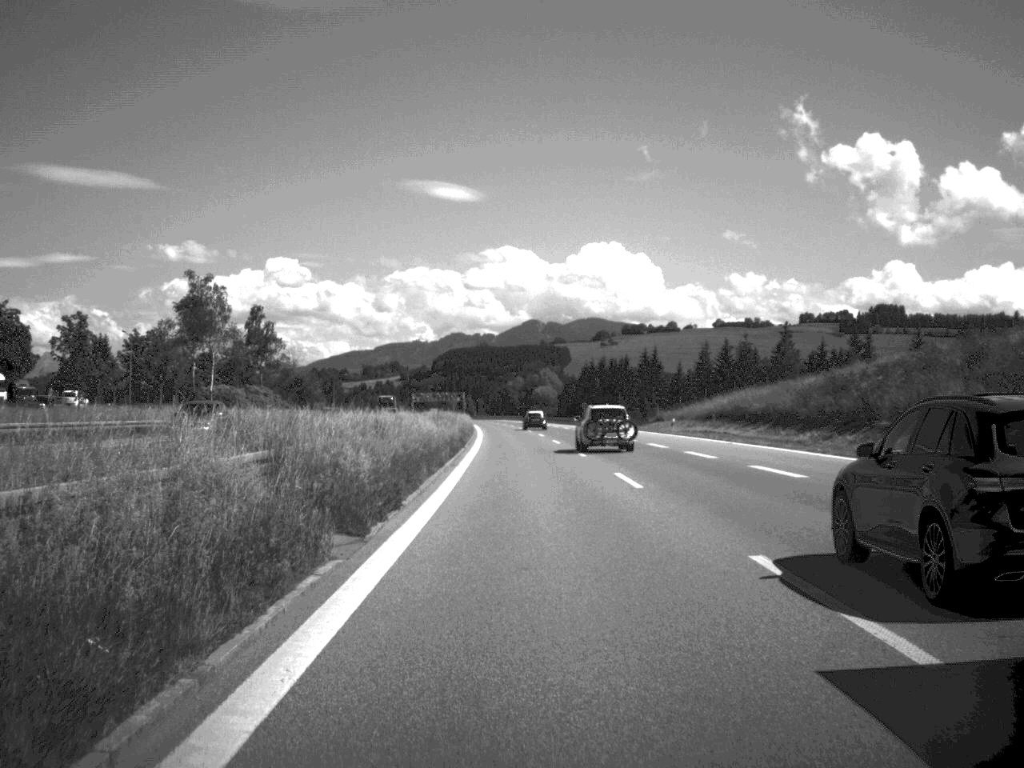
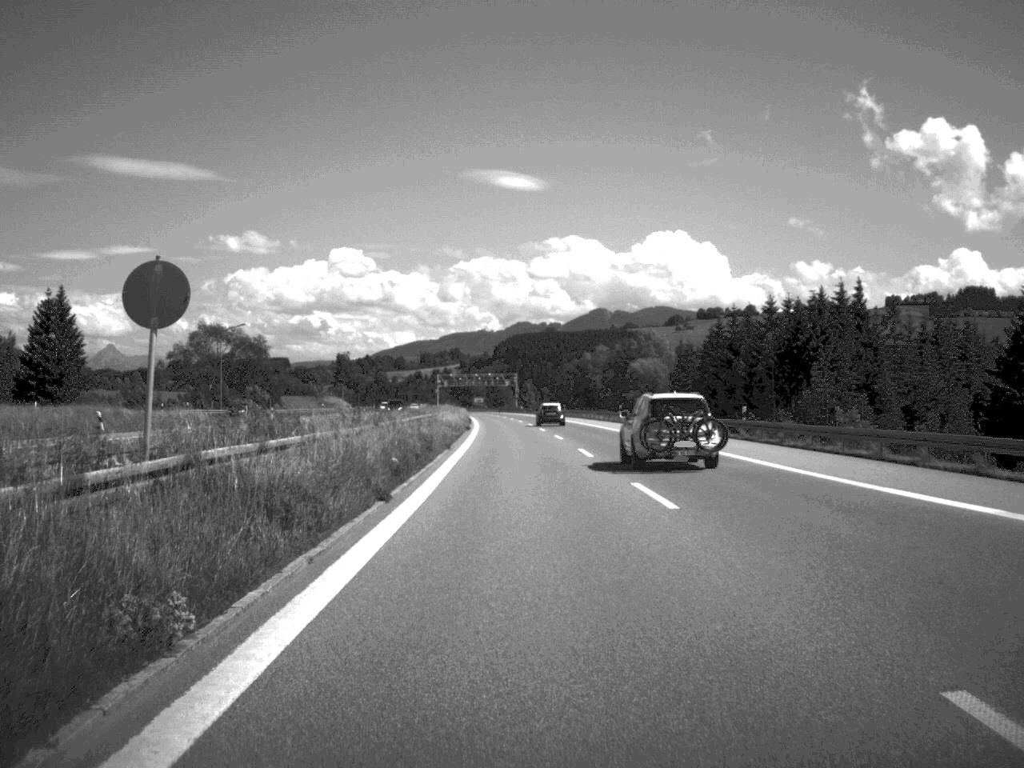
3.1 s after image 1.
(-3.7, +130.1) m; -3°
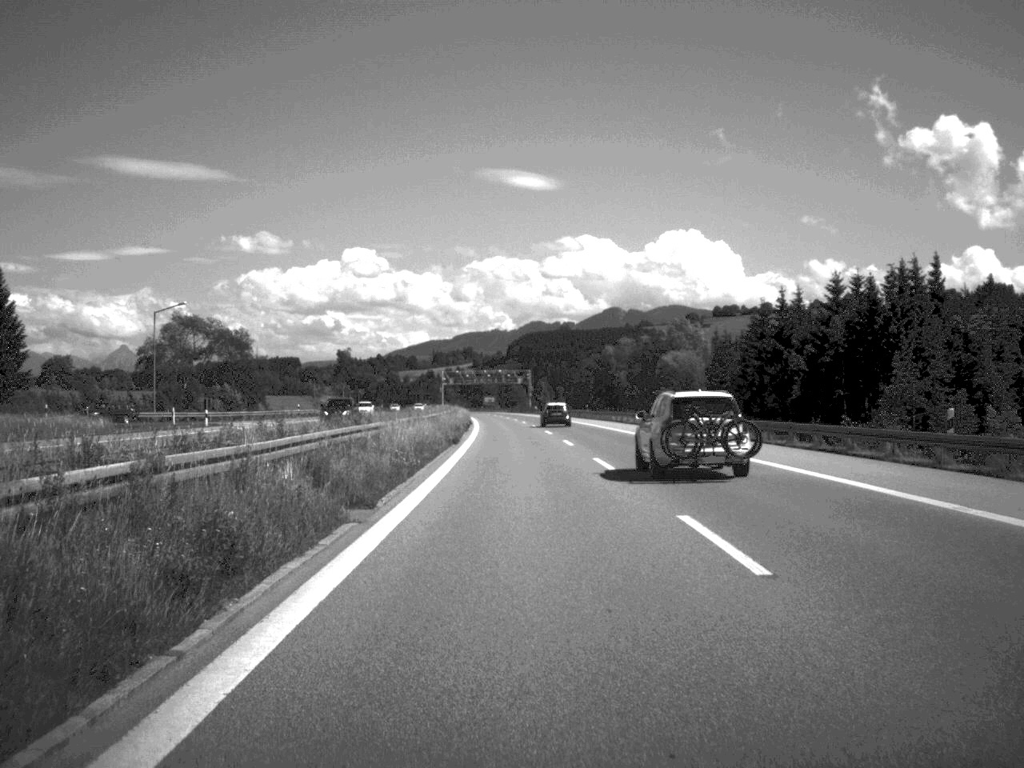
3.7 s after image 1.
(-0.1, +24.8) m; -1°
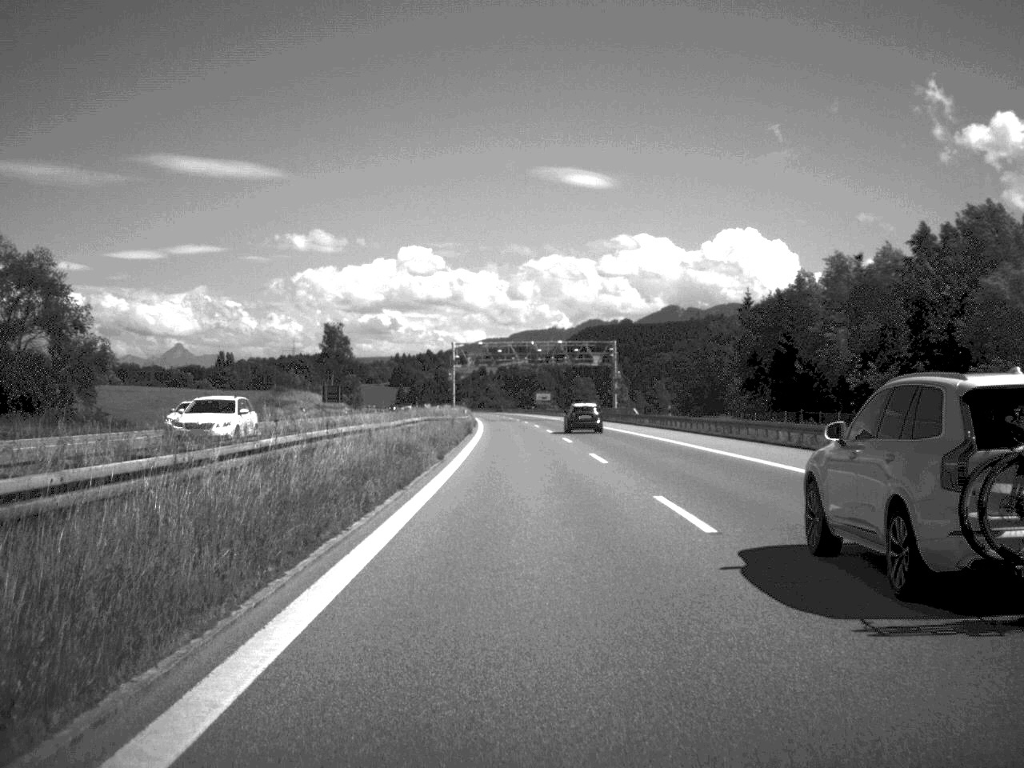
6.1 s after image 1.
(-2.5, +102.1) m; -3°
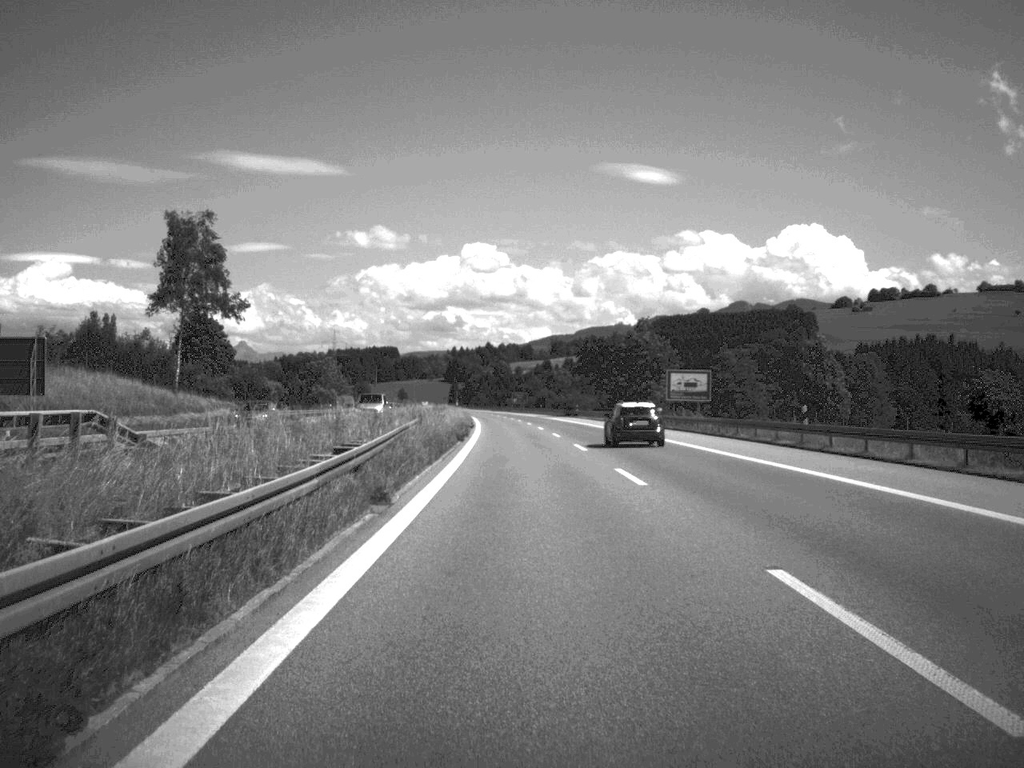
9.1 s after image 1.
(-3.8, +132.5) m; -3°
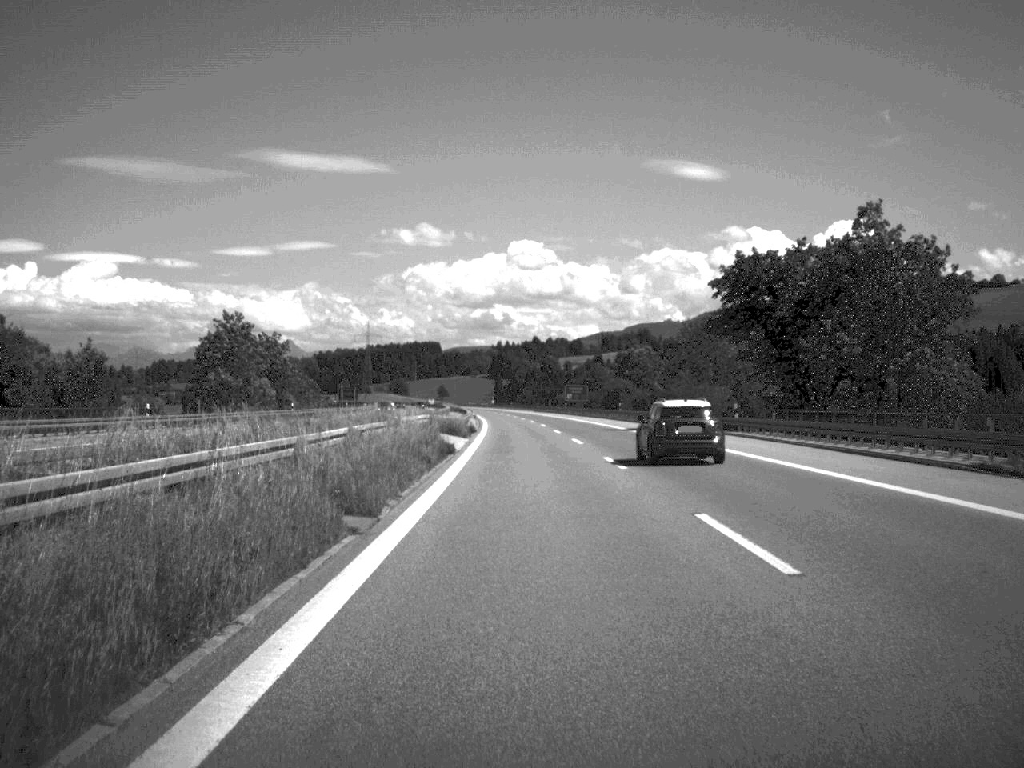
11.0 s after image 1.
(-1.7, +82.8) m; -2°
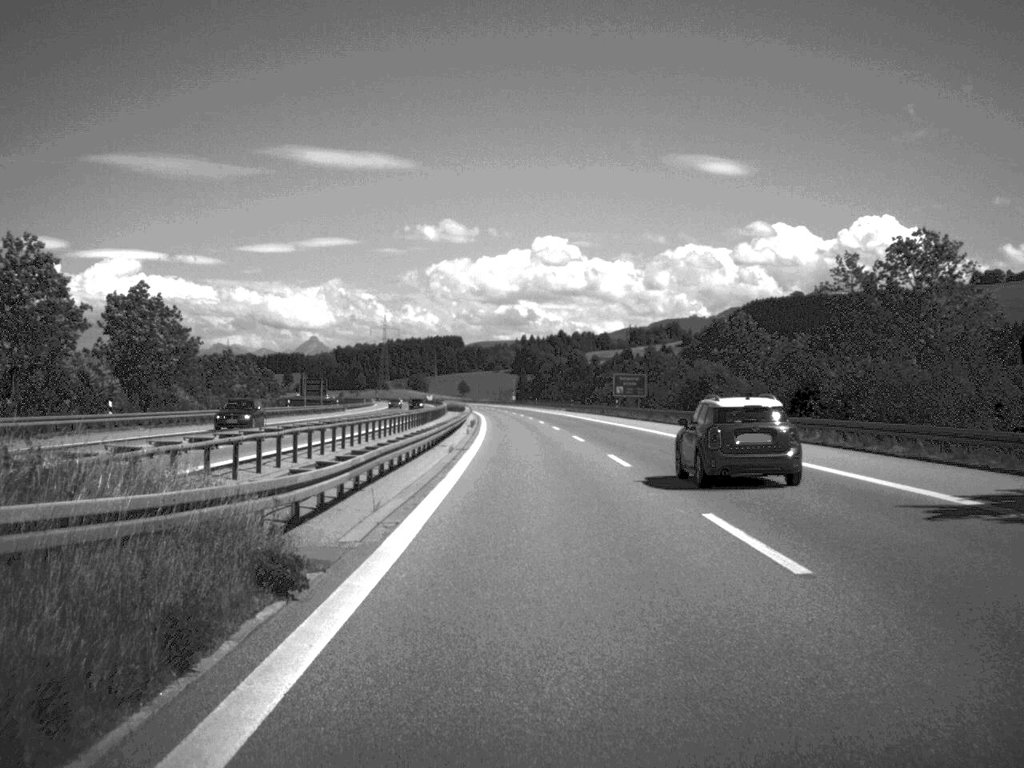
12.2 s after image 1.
(-0.6, +52.6) m; -1°
